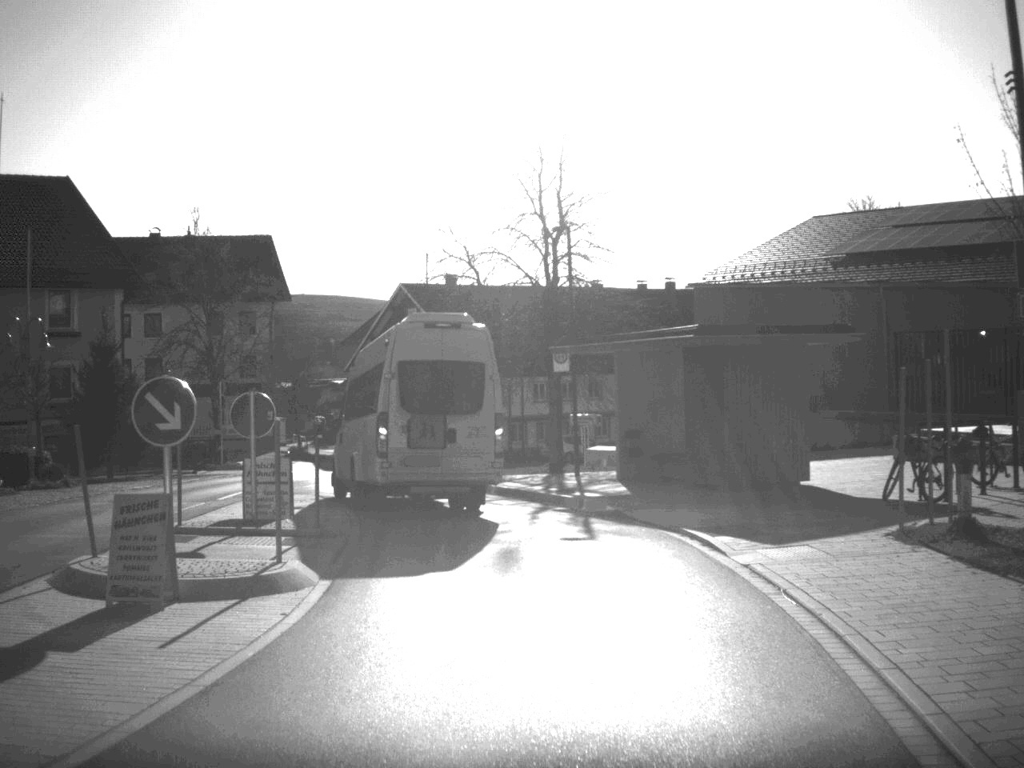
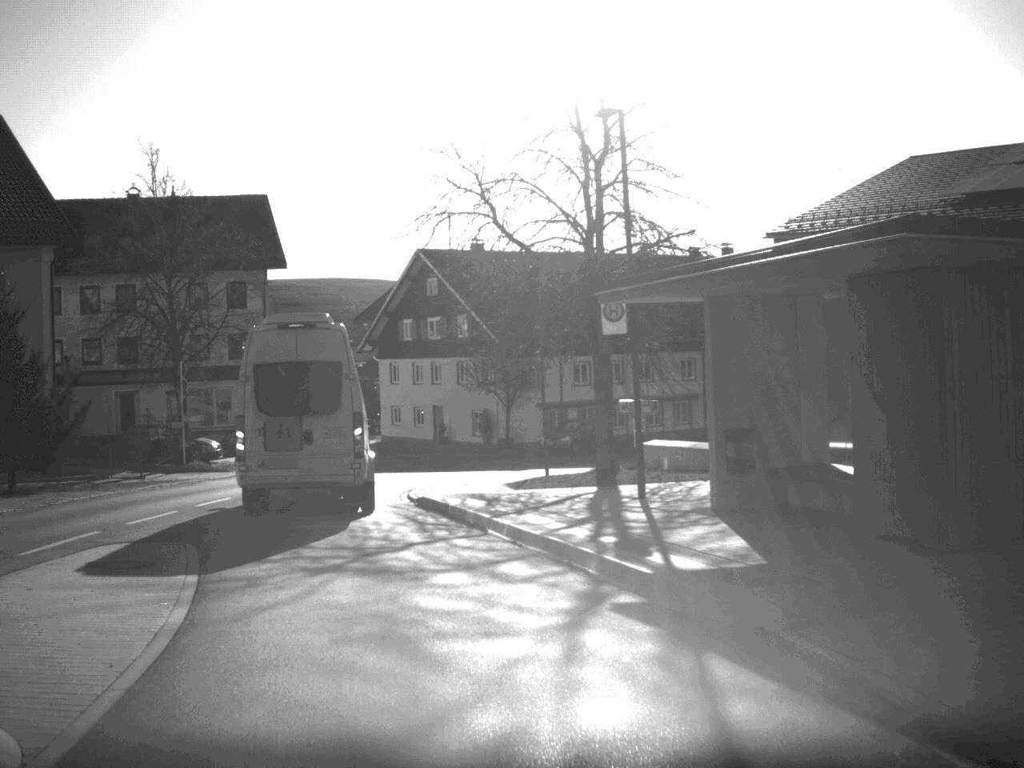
(+0.1, +11.1) m; -3°
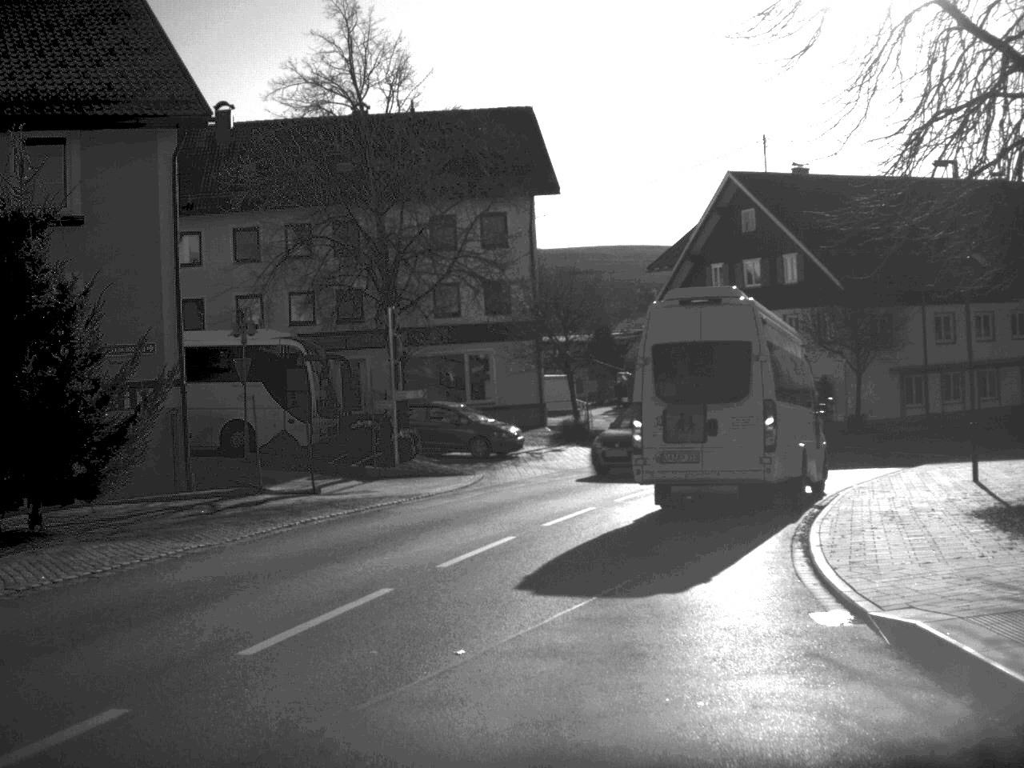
(-2.1, +15.3) m; -12°
